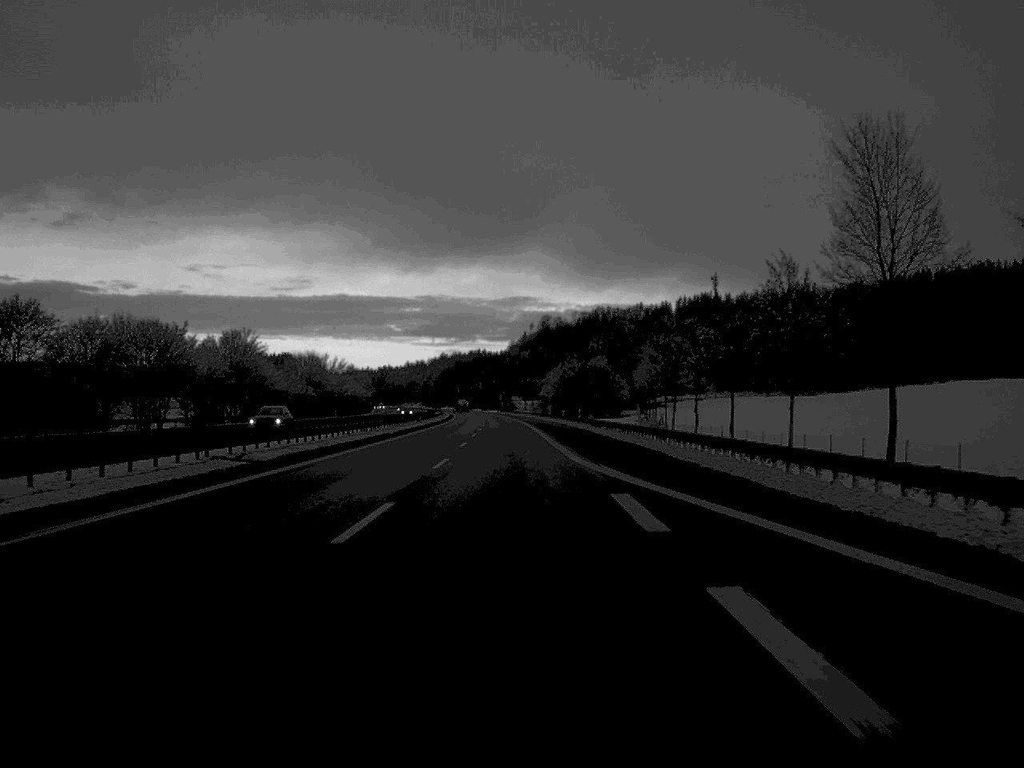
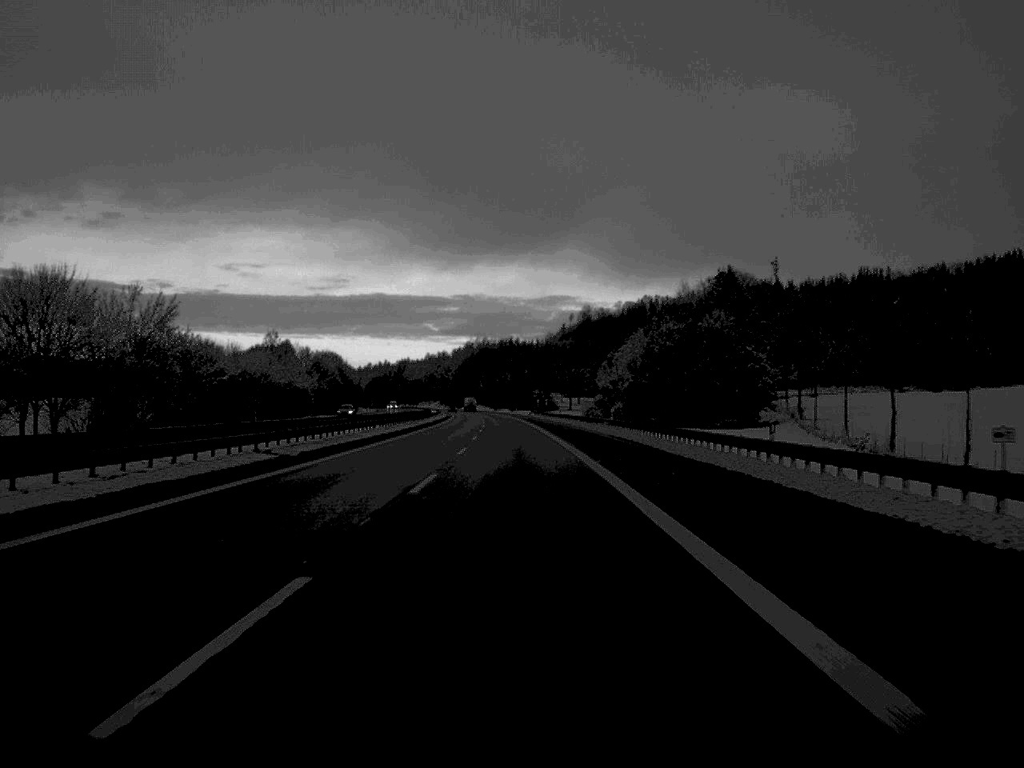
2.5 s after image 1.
(-1.9, +117.2) m; -2°
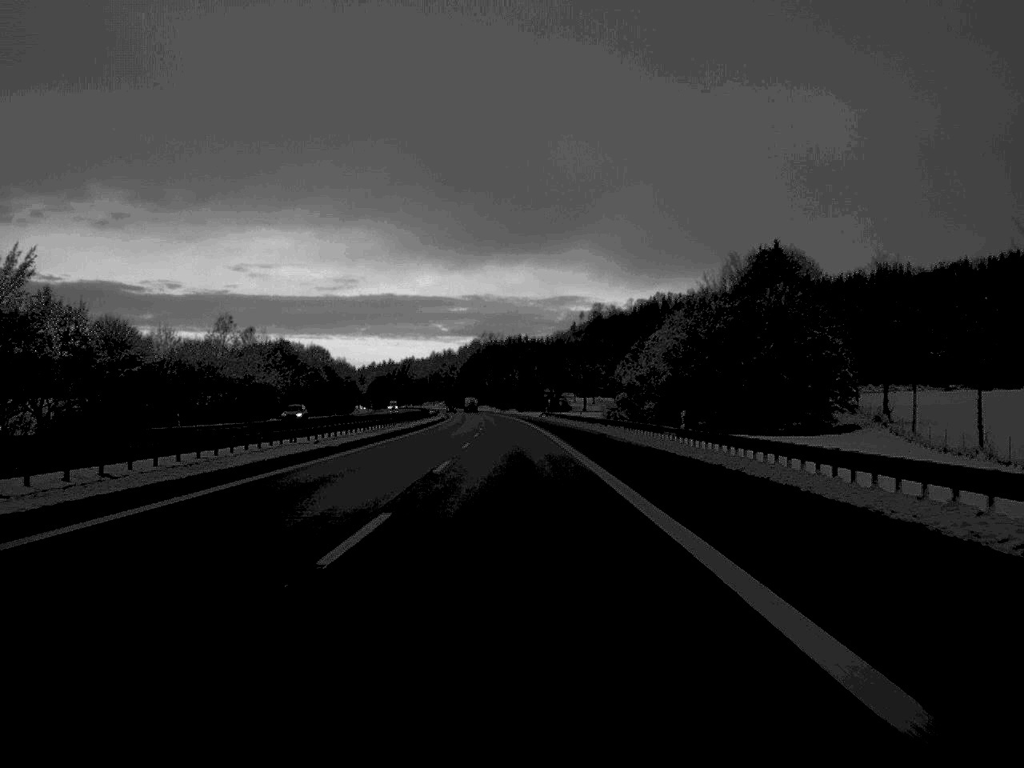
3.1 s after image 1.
(-0.1, +29.0) m; 0°
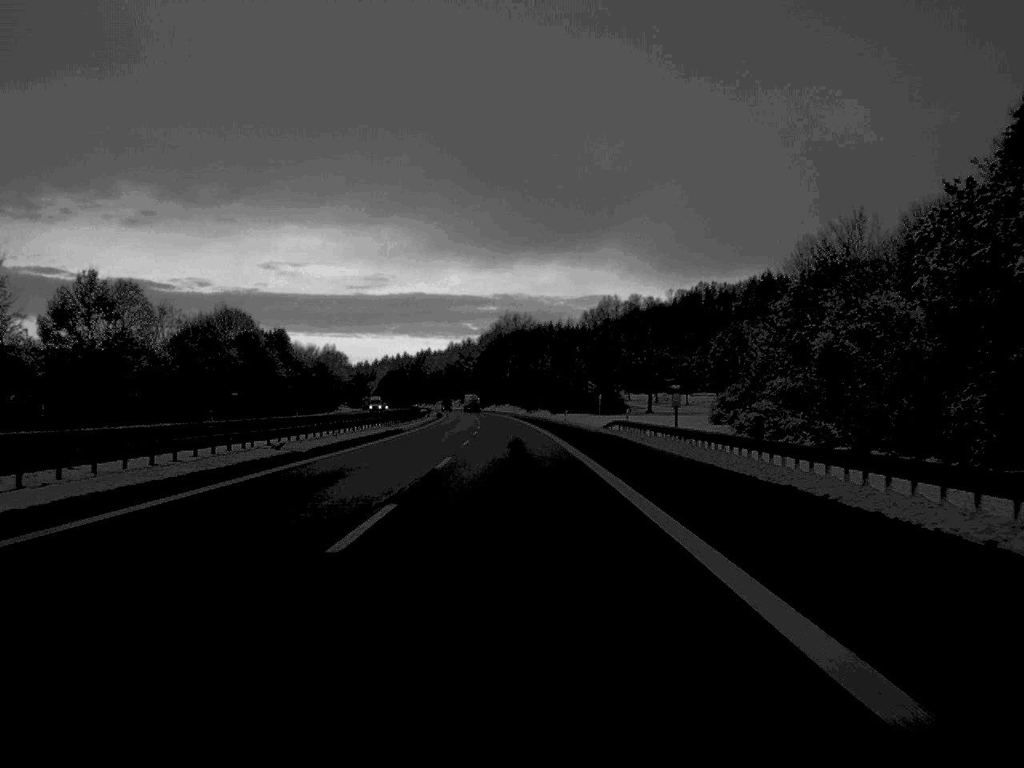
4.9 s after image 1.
(-1.1, +88.1) m; -1°
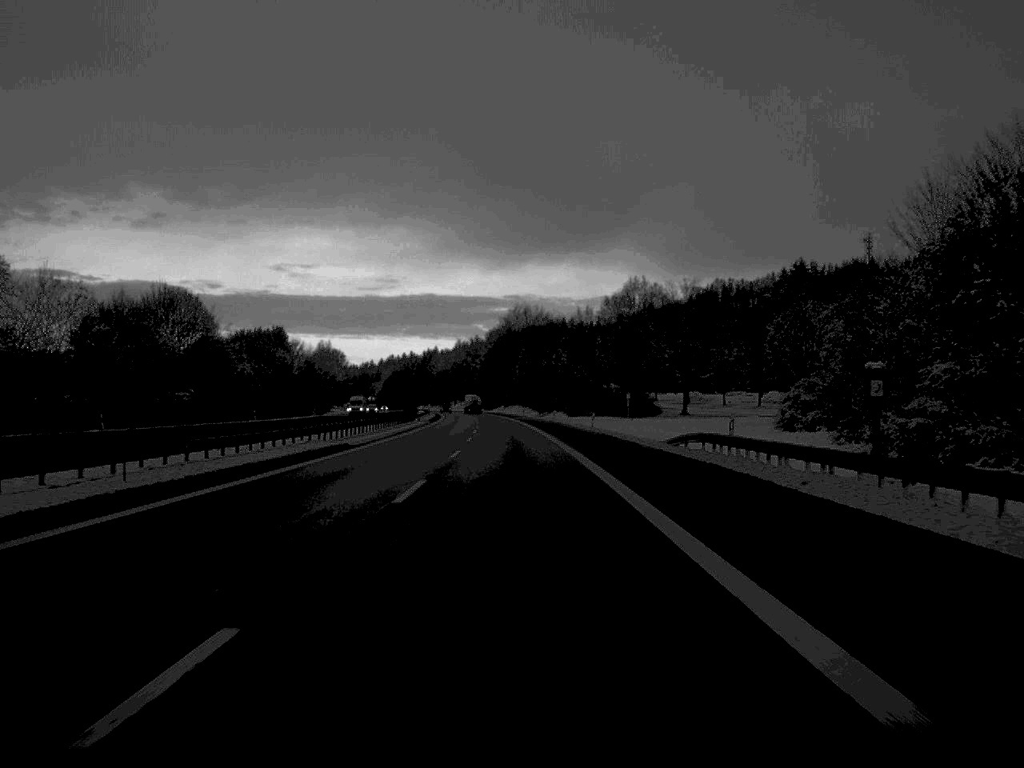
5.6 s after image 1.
(-0.1, +28.8) m; -1°
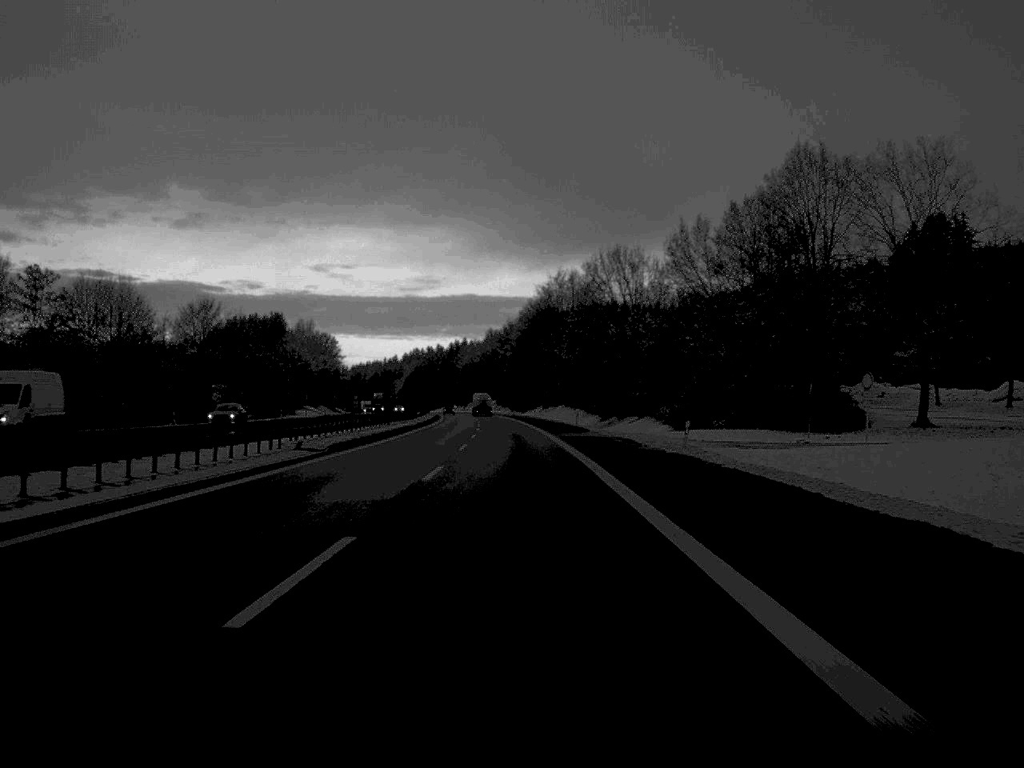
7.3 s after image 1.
(-1.2, +83.3) m; -2°
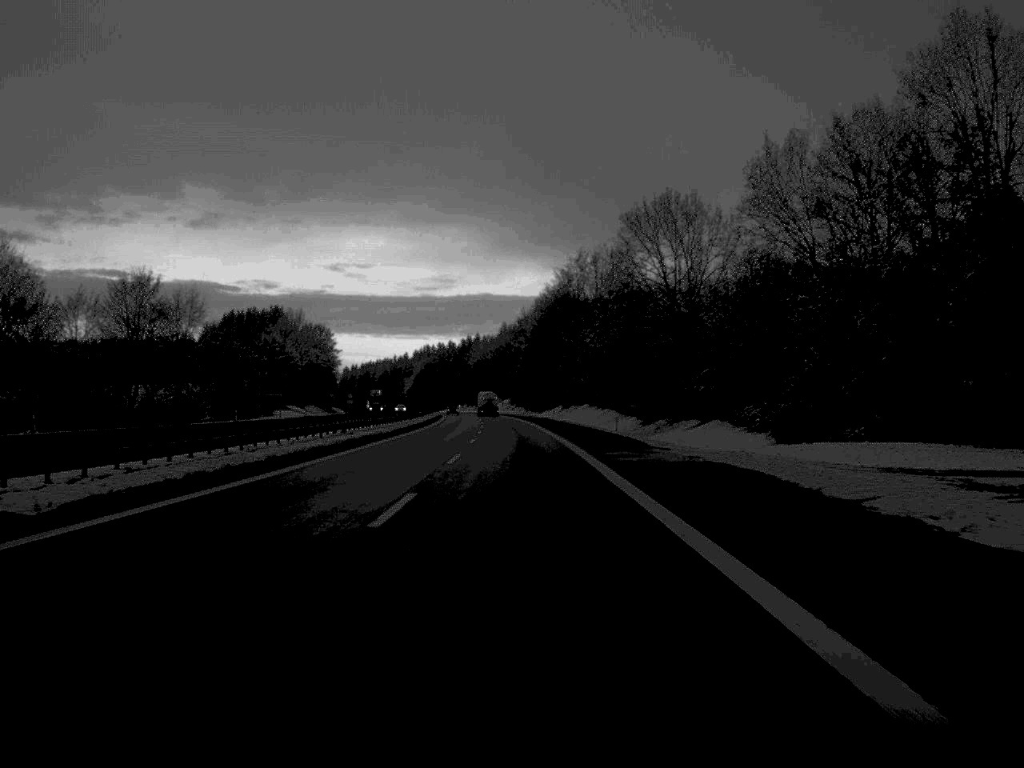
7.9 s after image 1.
(-0.2, +28.5) m; -1°
